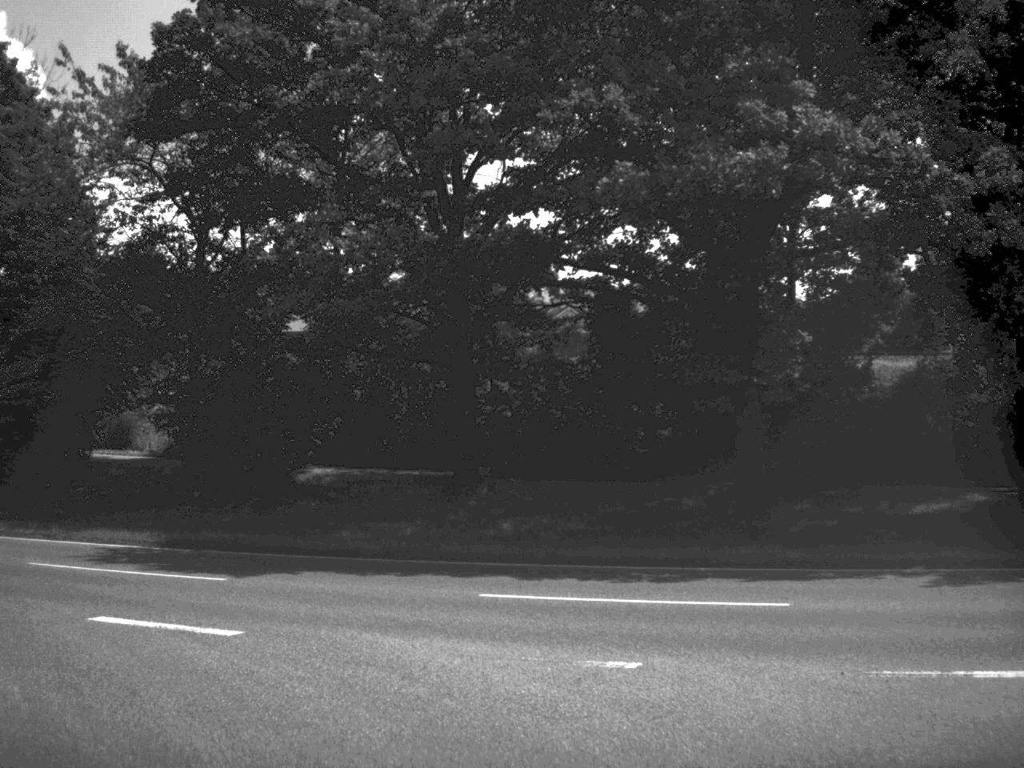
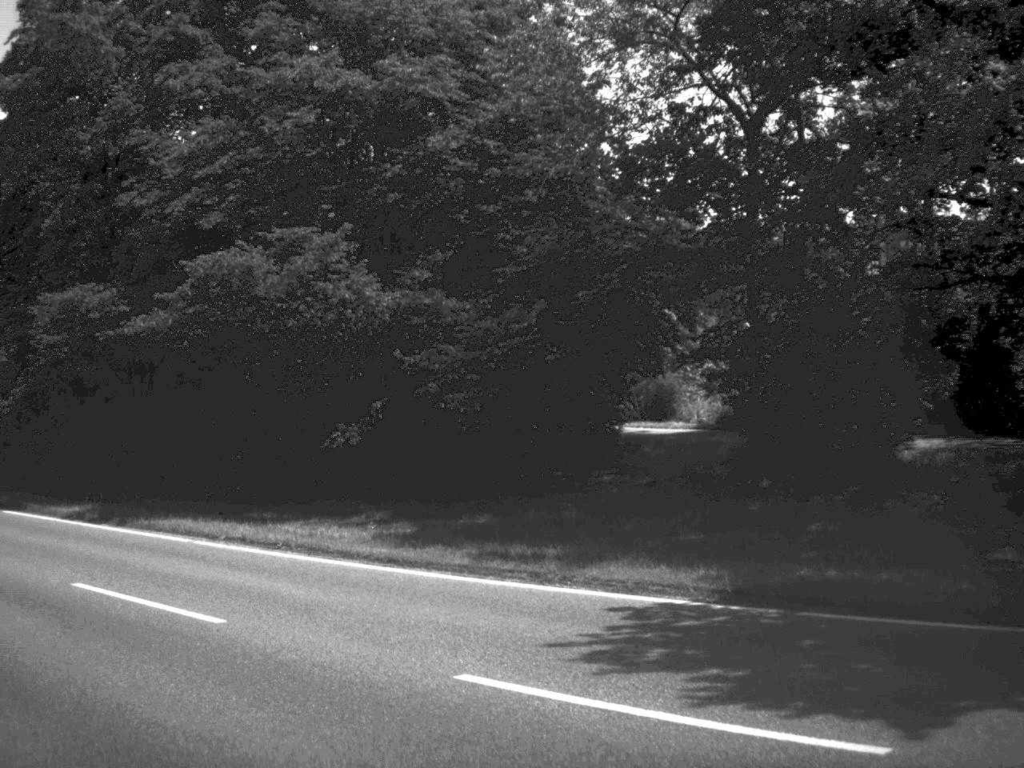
(-1.7, +7.7) m; -25°
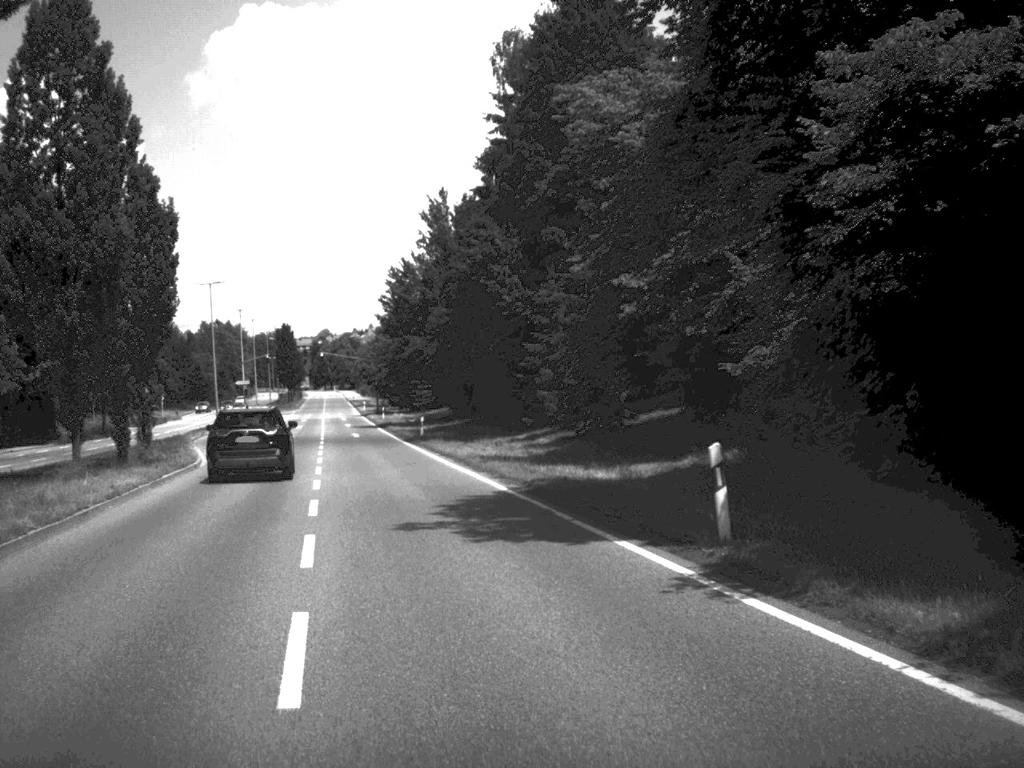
(-4.9, +14.0) m; -34°
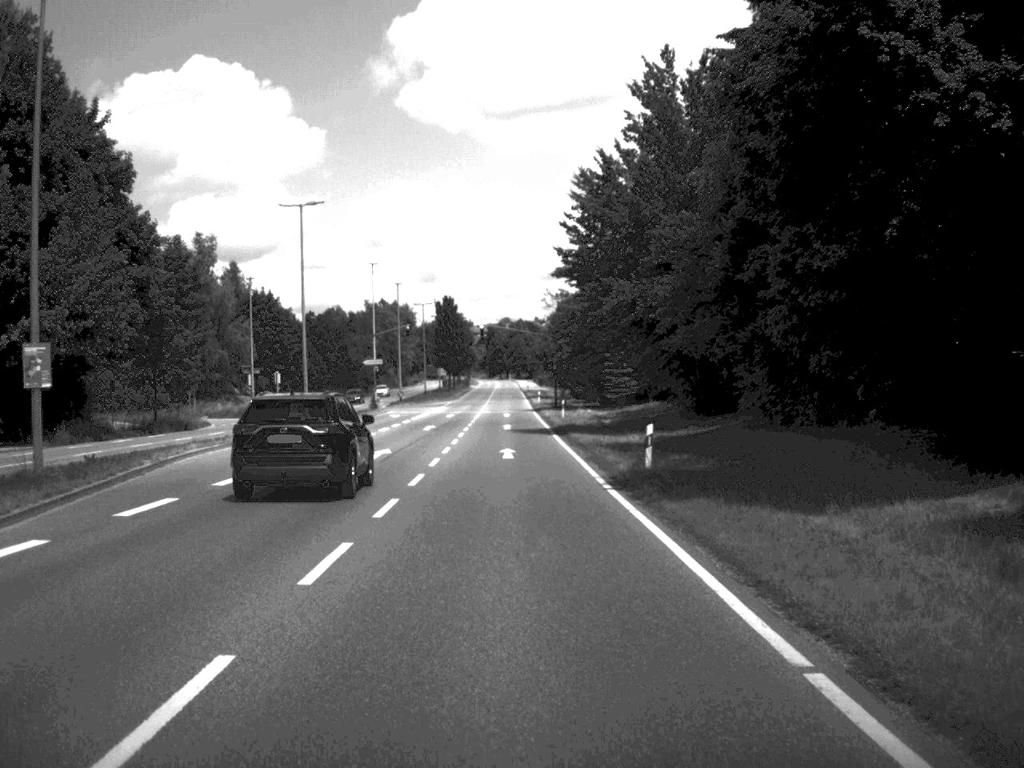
(-3.2, +31.2) m; -8°
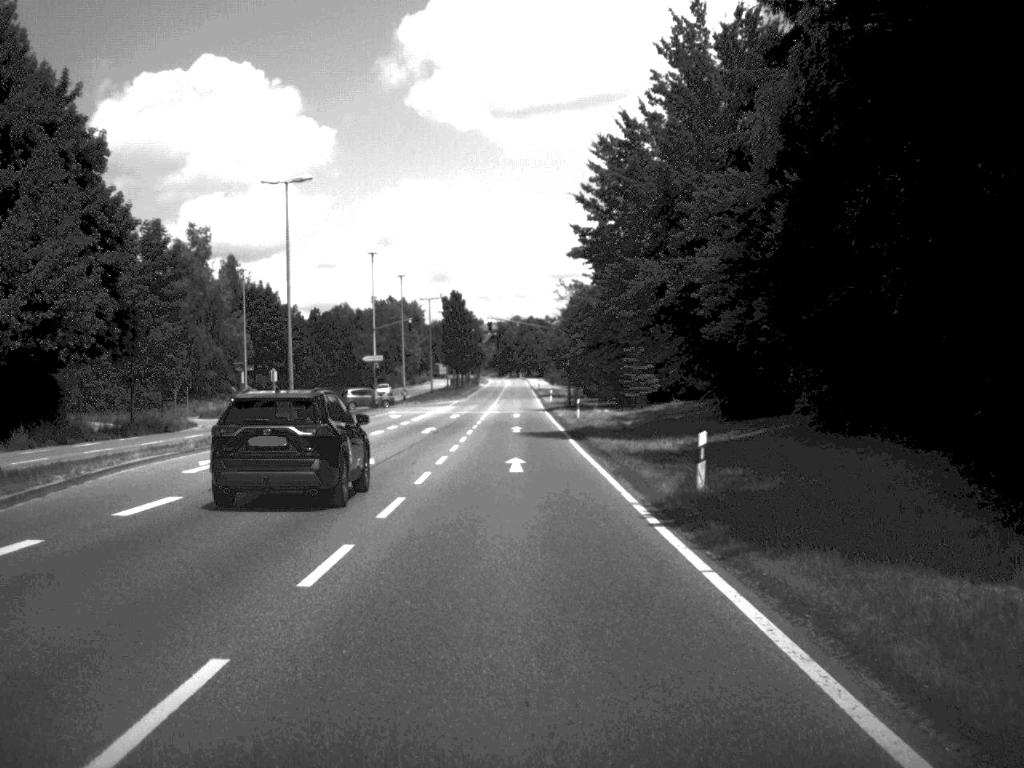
(0.0, +6.1) m; -1°
